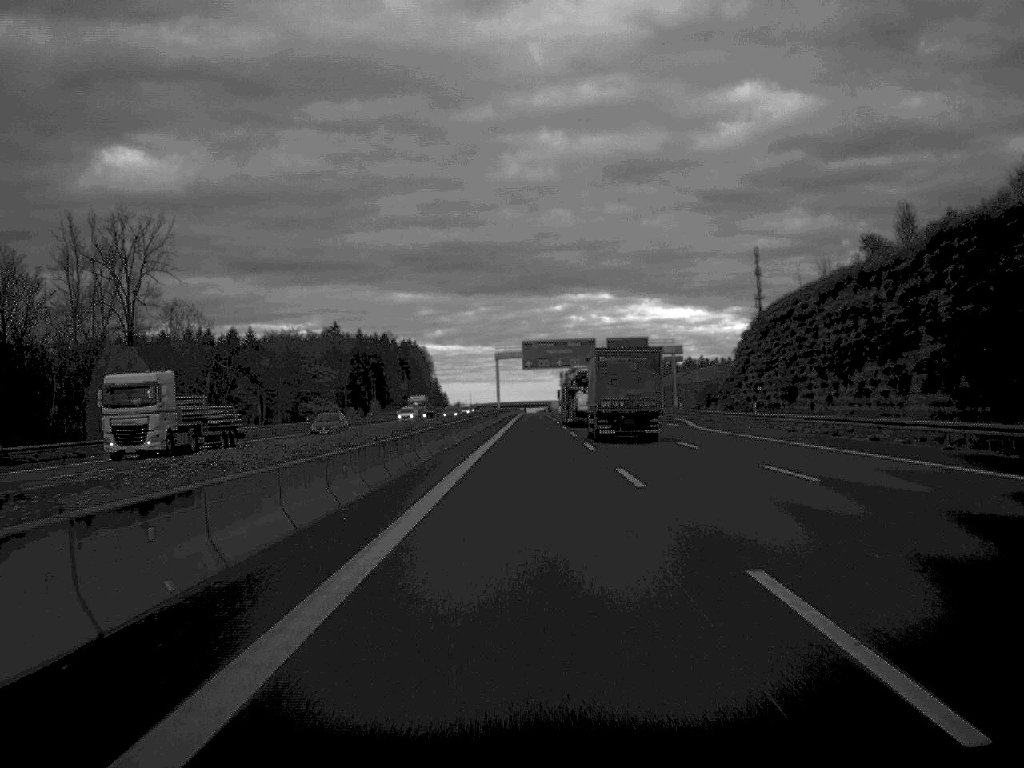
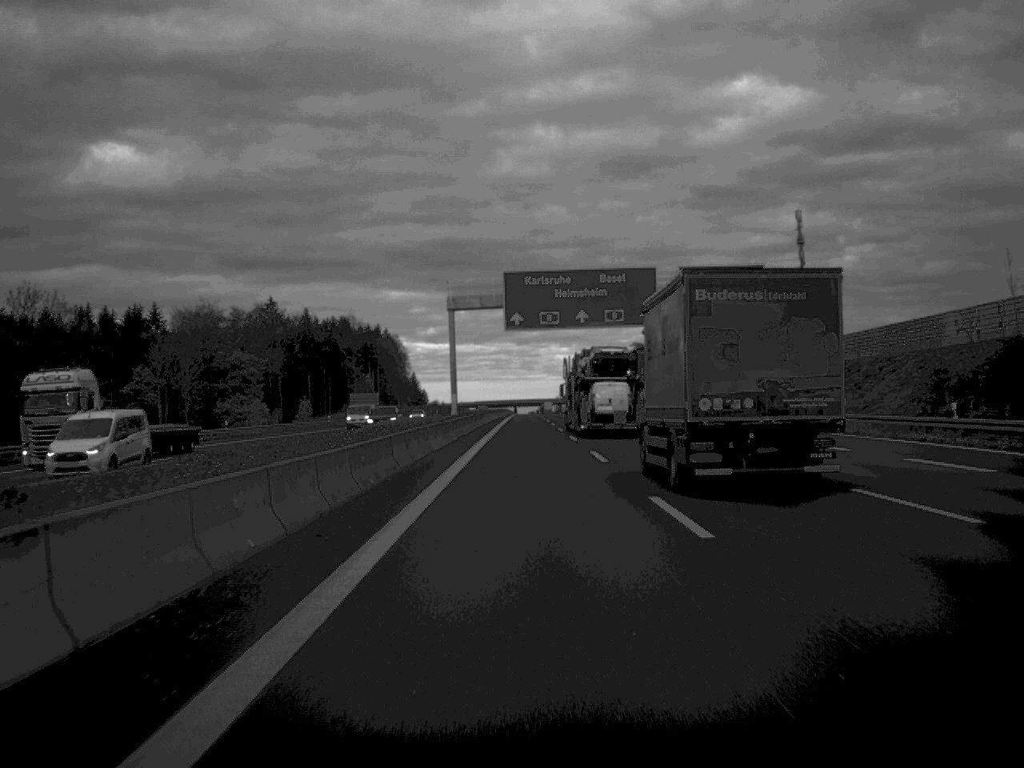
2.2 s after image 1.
(+0.3, +80.9) m; 0°
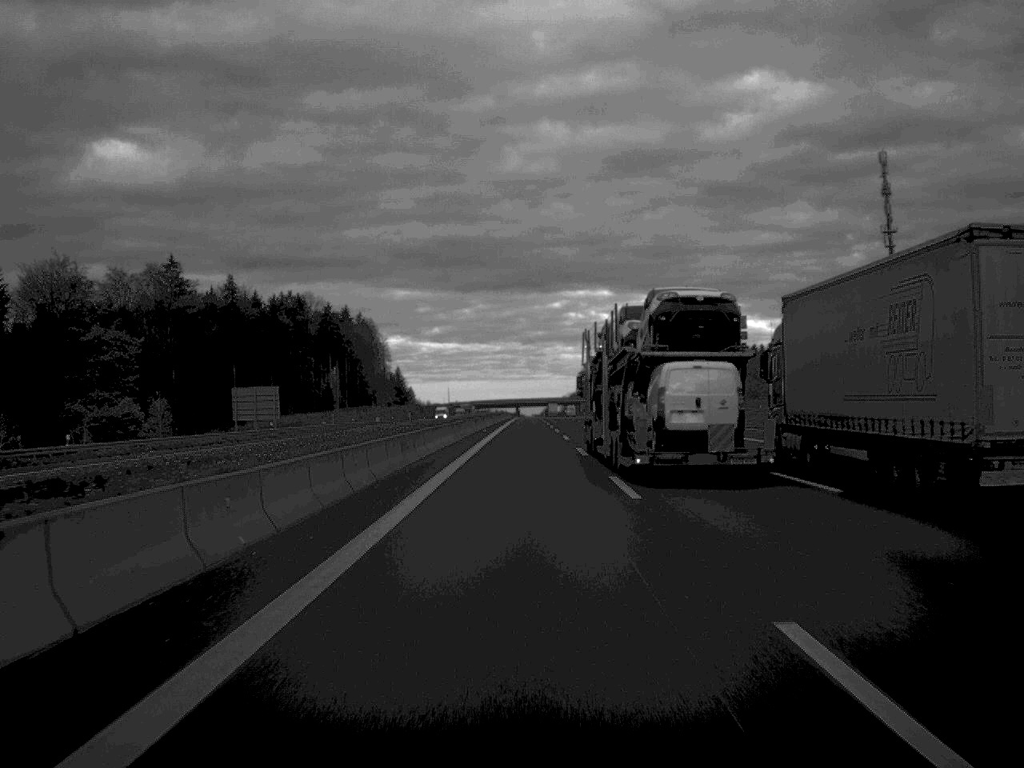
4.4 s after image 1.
(0.0, +83.9) m; 0°
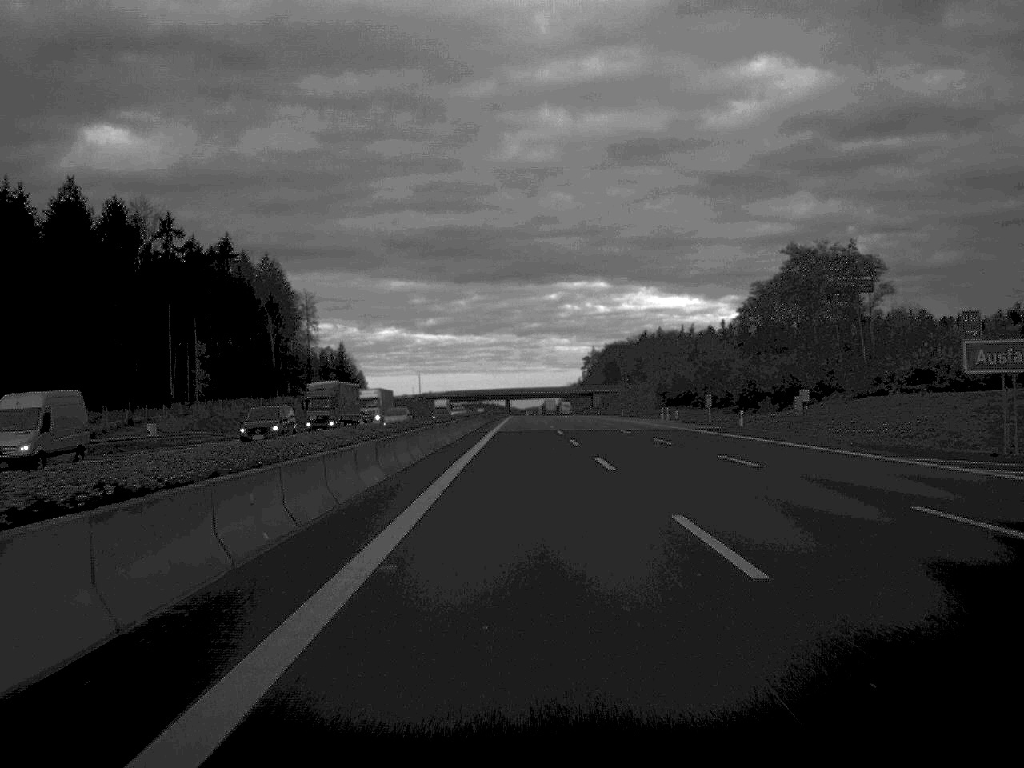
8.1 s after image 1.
(-0.1, +135.2) m; 0°
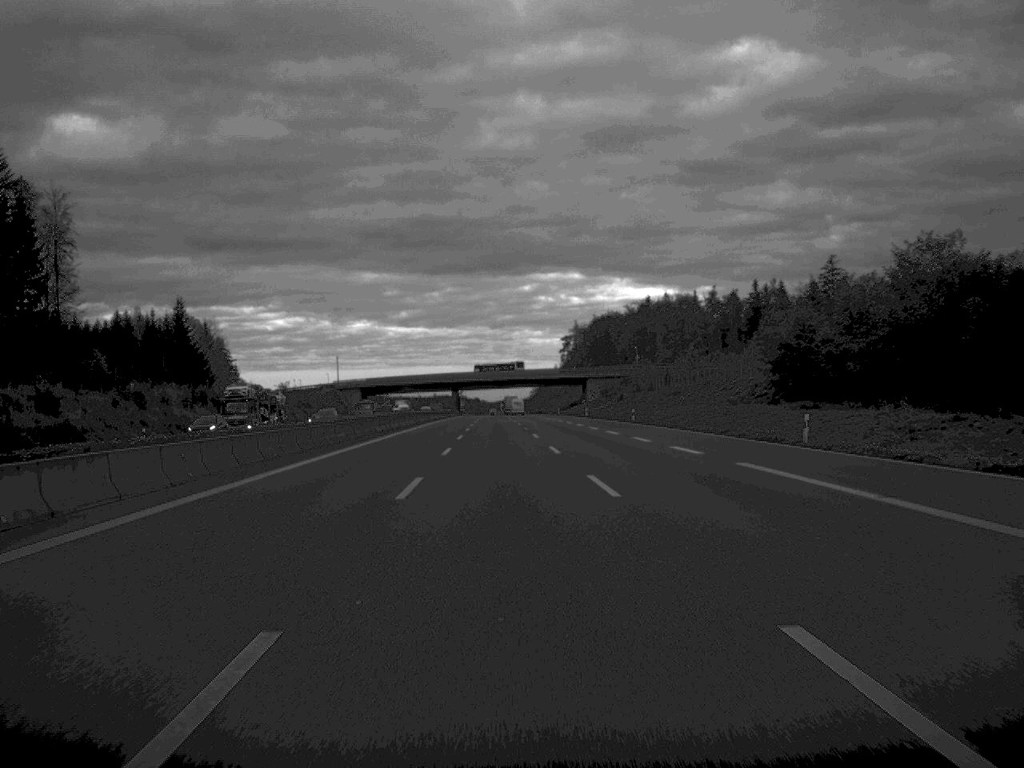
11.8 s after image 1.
(+2.8, +134.2) m; +1°
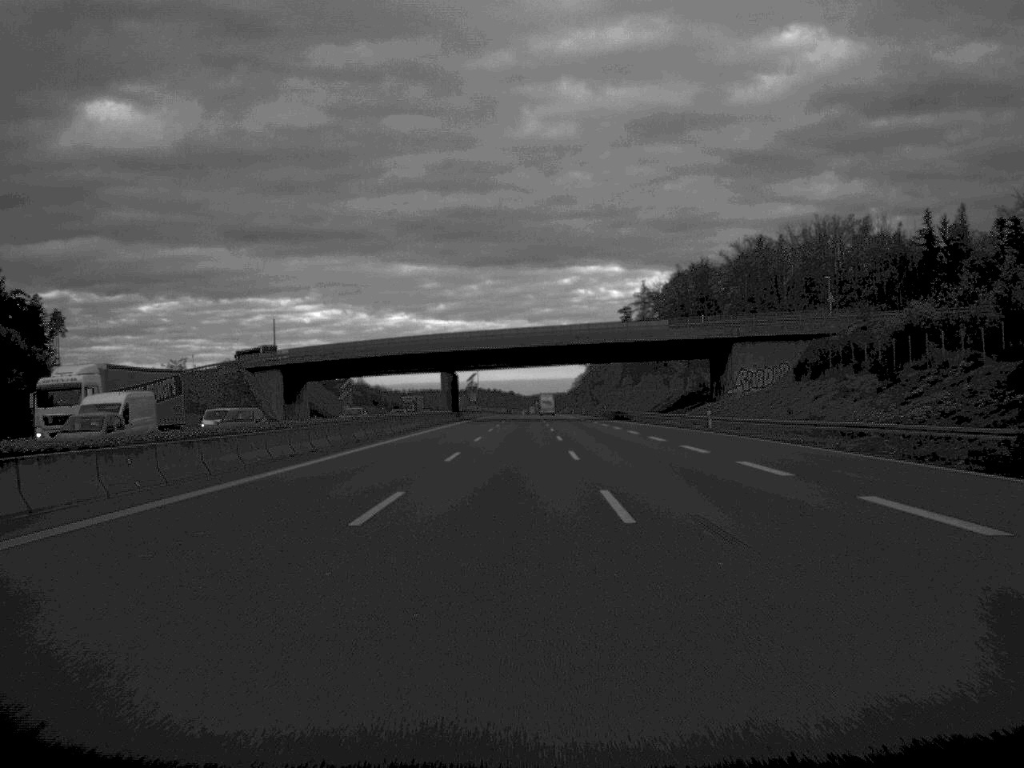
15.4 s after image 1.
(-2.9, +129.6) m; -2°
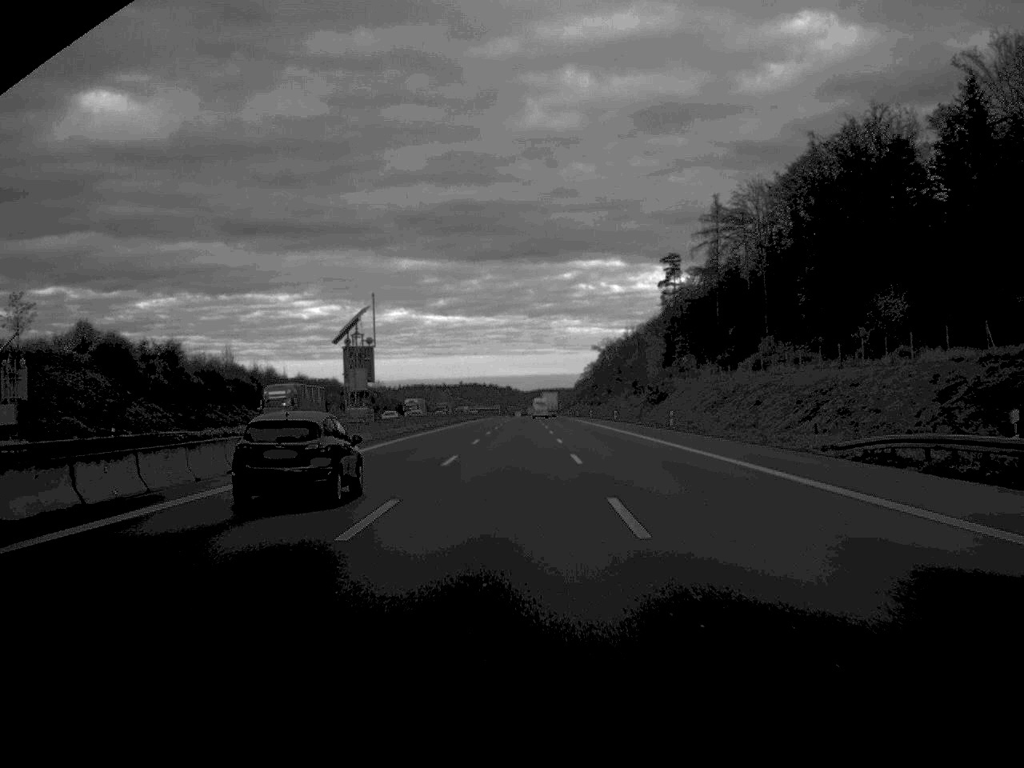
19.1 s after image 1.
(0.0, +127.3) m; 0°
